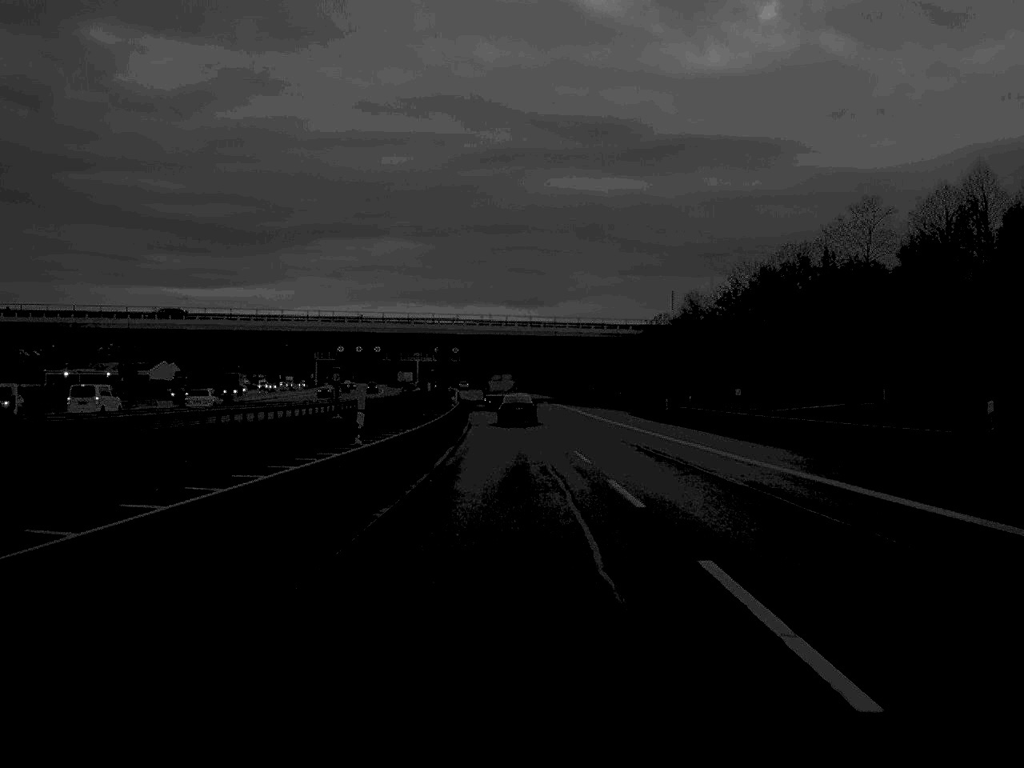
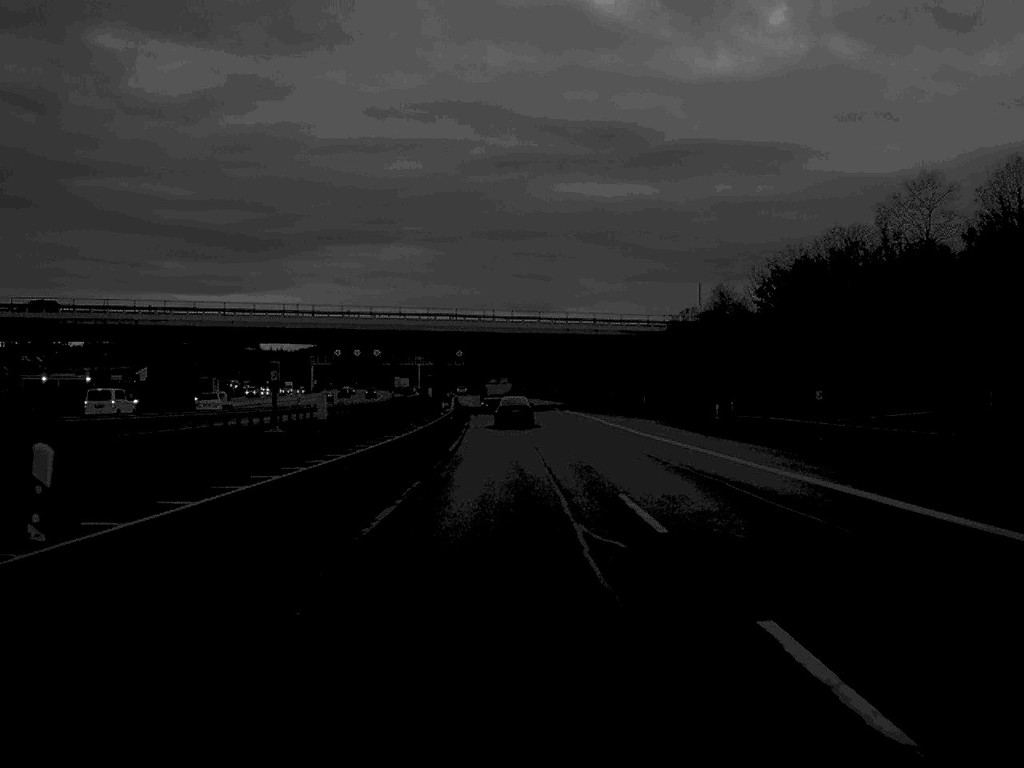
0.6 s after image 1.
(0.0, +14.9) m; 0°
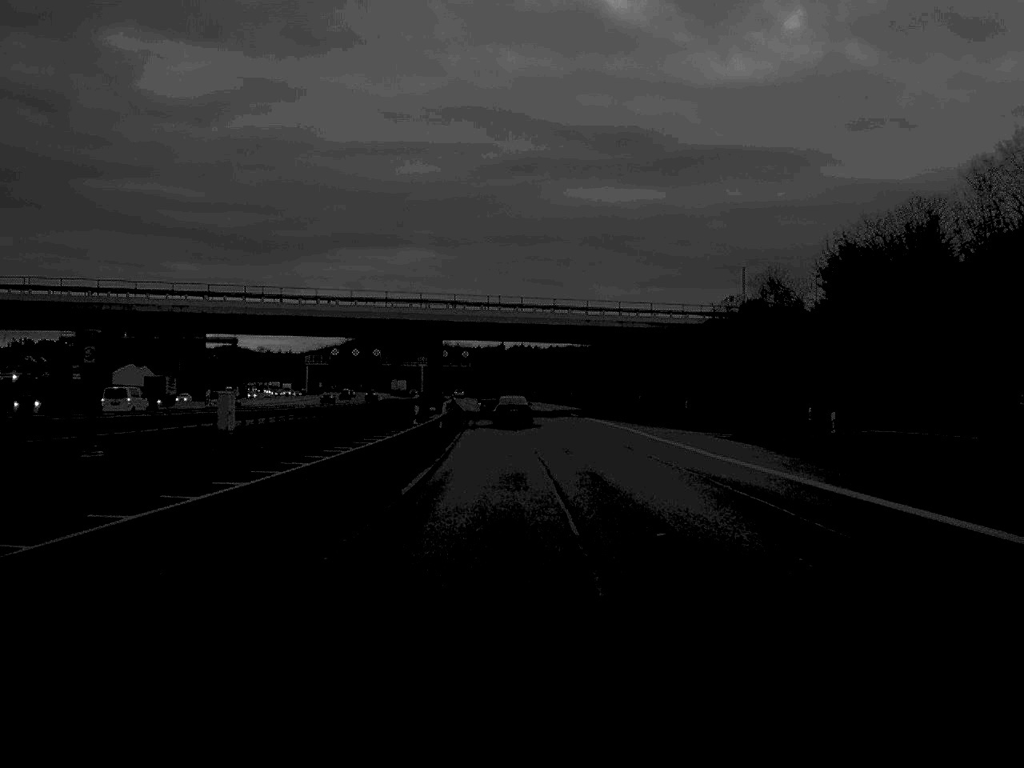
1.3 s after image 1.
(-0.1, +17.7) m; 0°
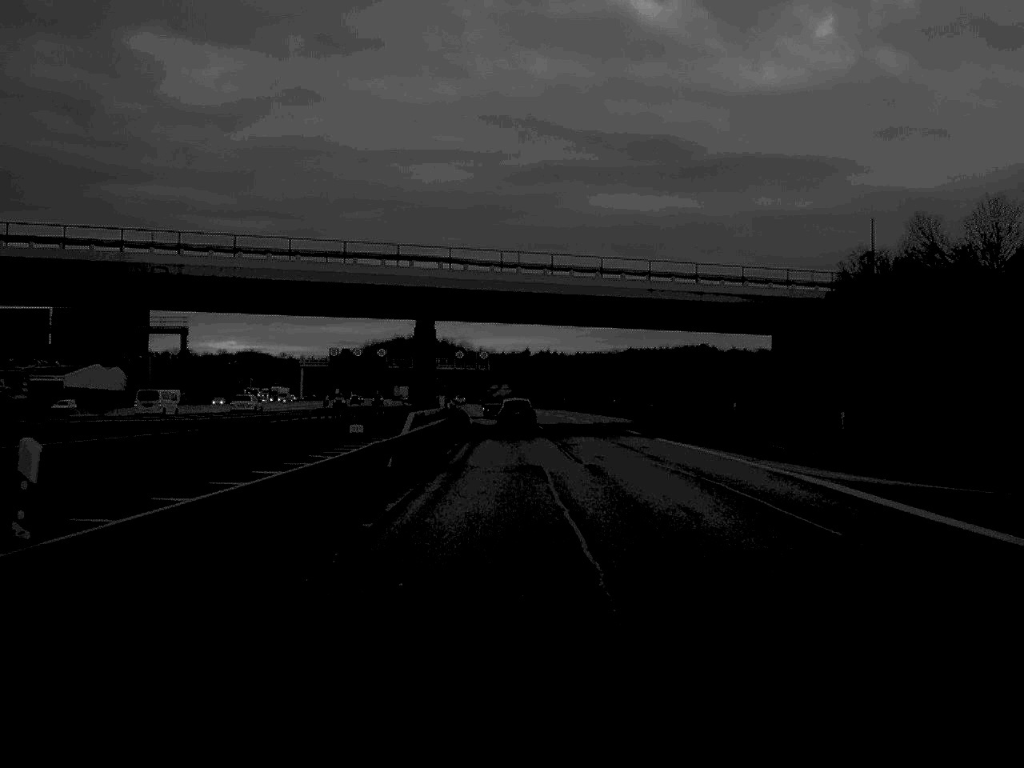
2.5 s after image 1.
(-0.3, +30.5) m; -1°
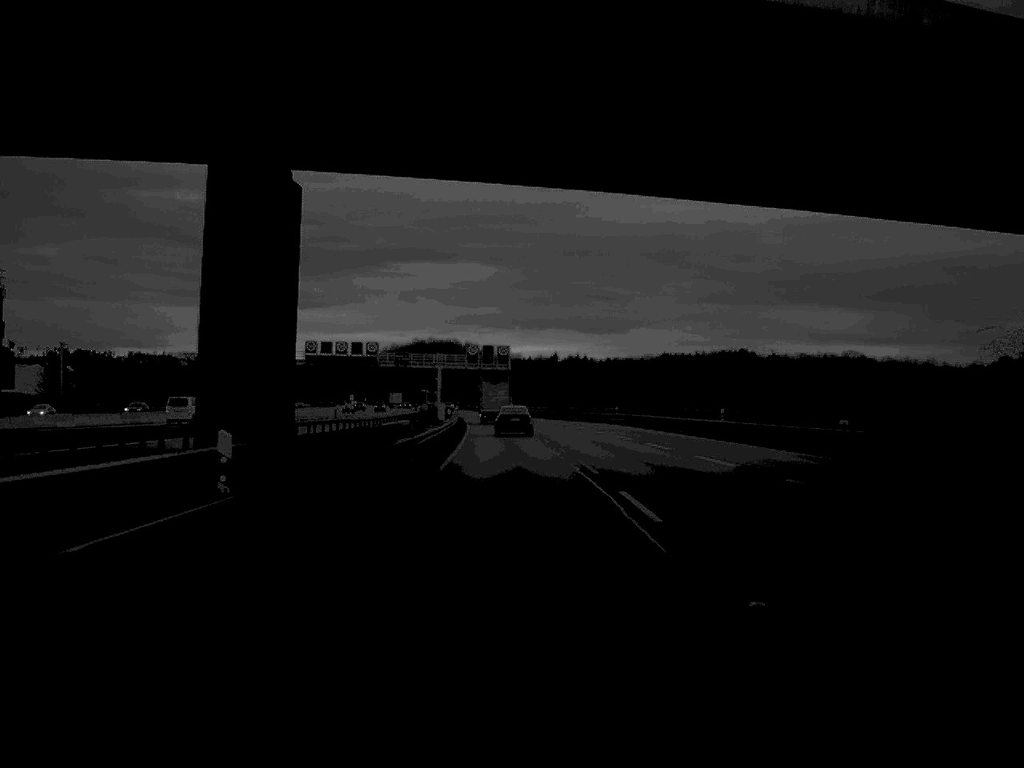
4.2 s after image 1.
(-0.5, +45.3) m; -1°
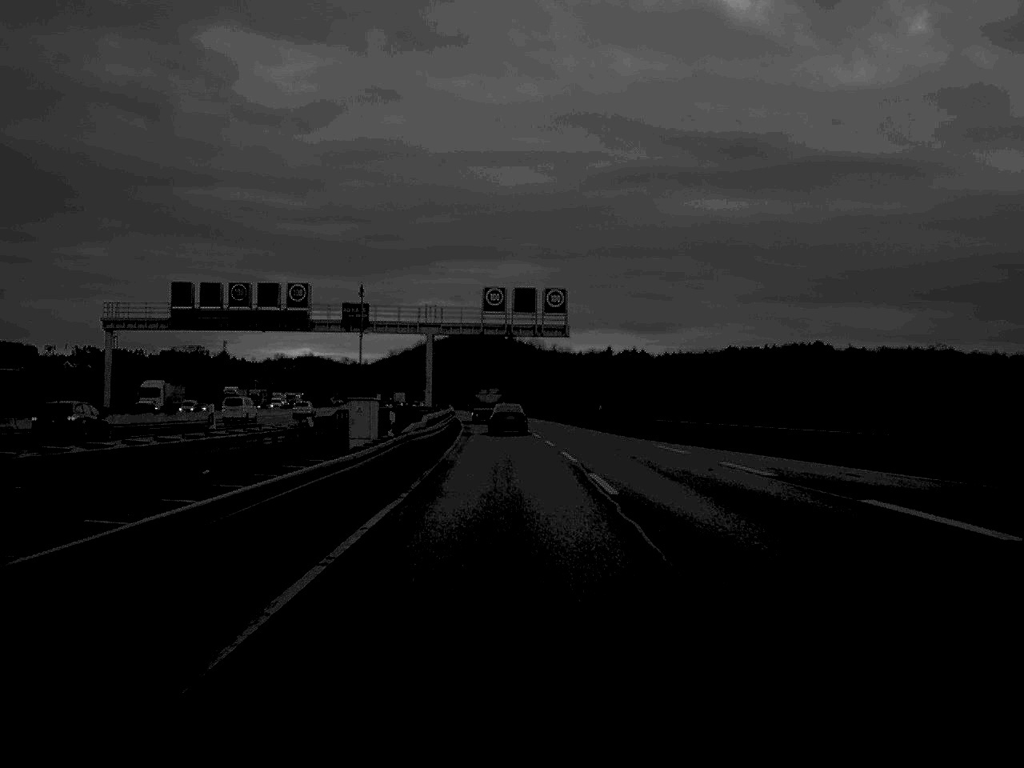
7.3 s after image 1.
(-1.6, +78.3) m; -2°
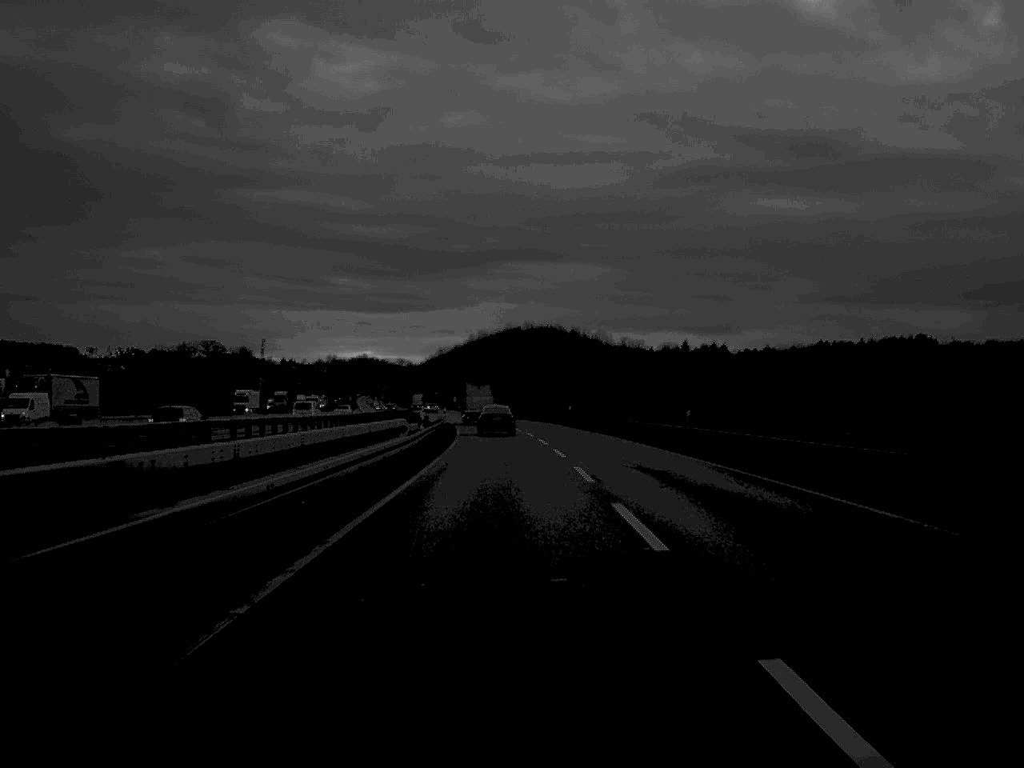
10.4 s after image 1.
(-1.7, +79.3) m; -3°
